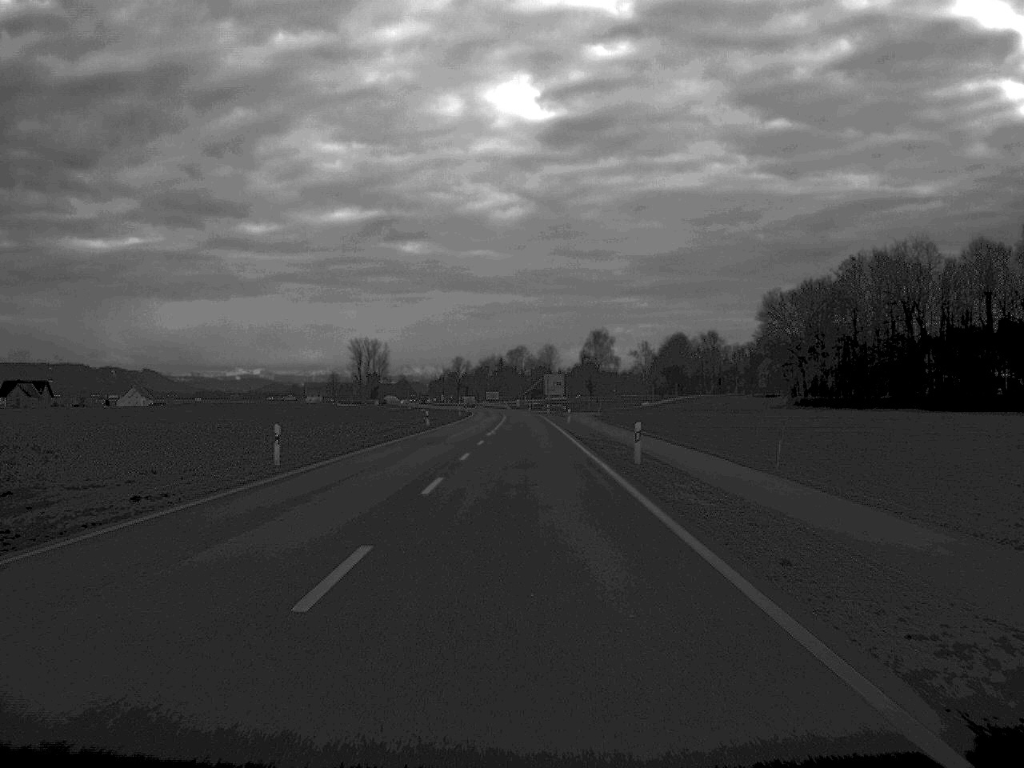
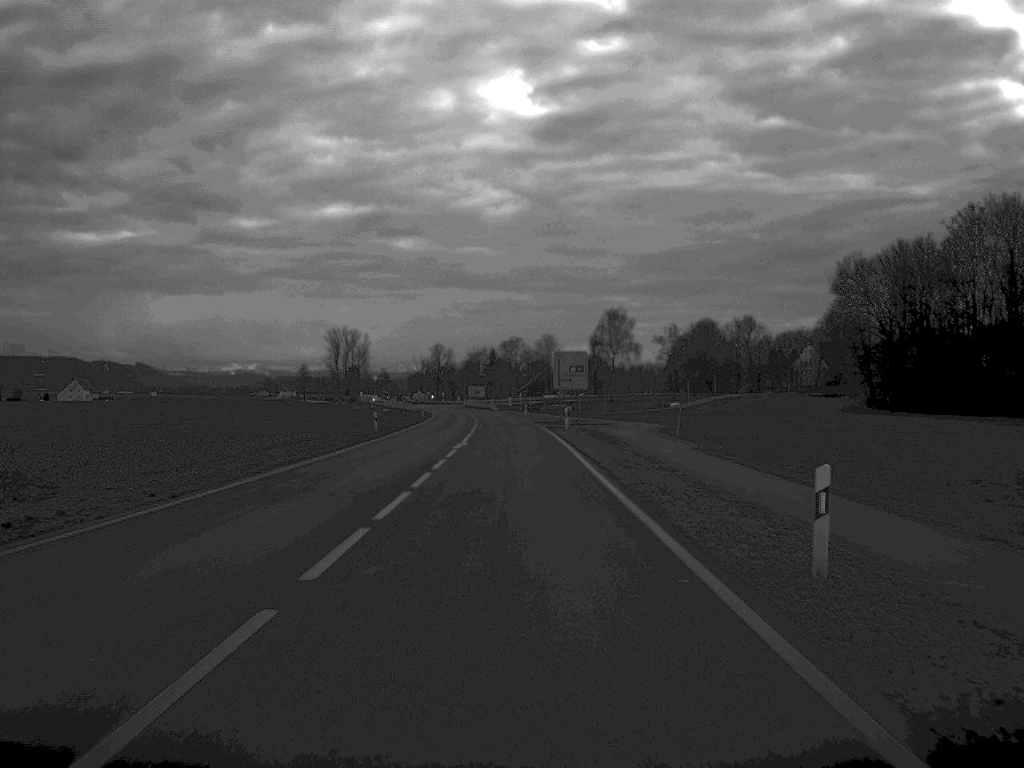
(+0.1, +69.7) m; 0°
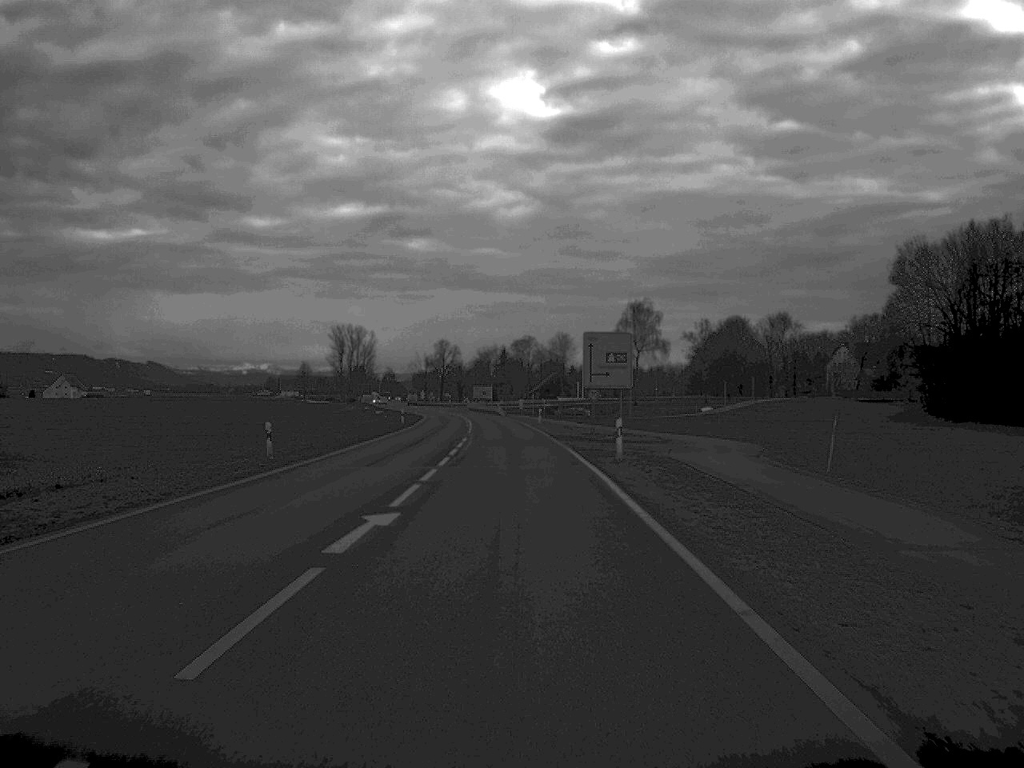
(-0.1, +27.6) m; -1°
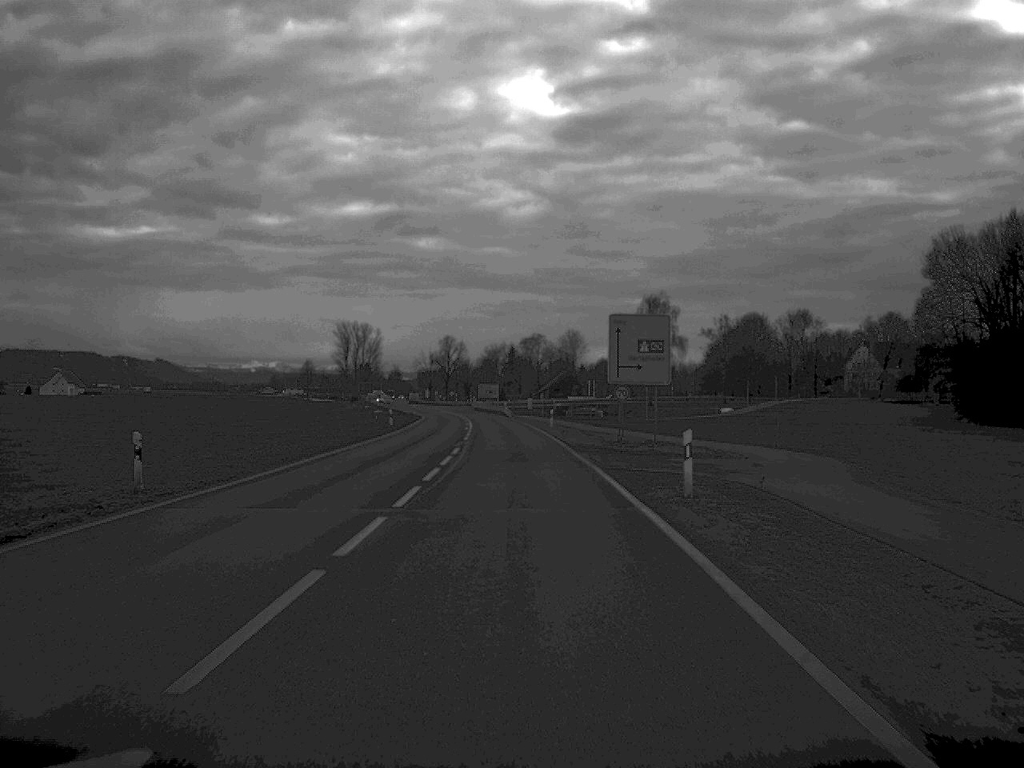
(0.0, +12.1) m; 0°
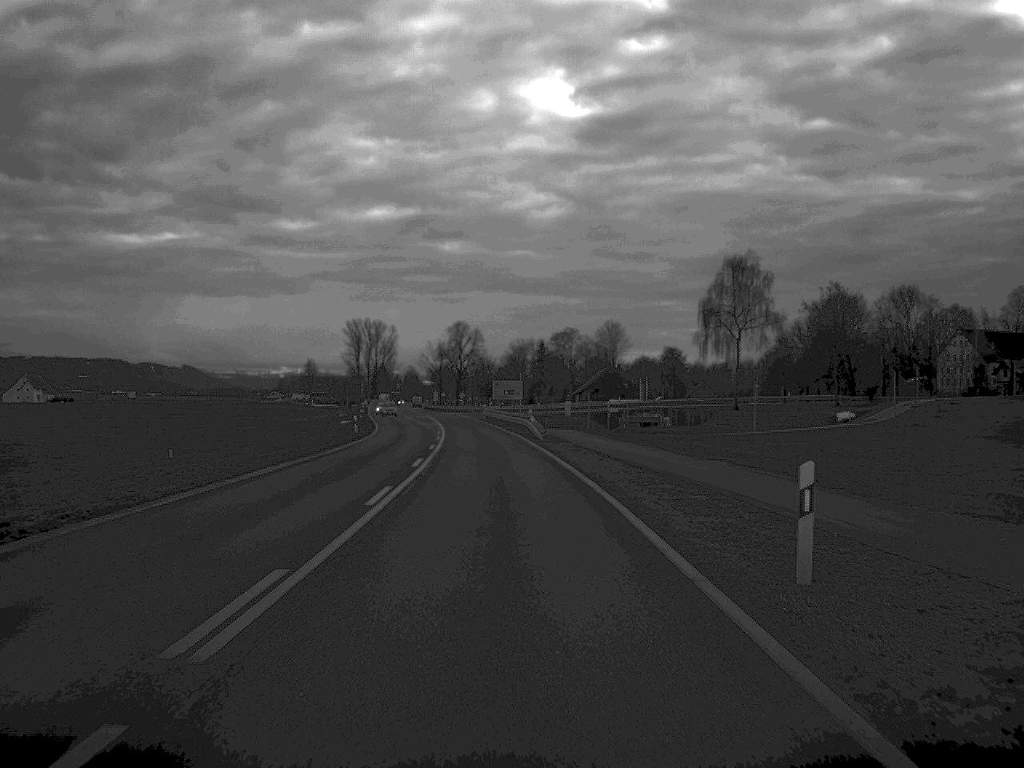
(-0.7, +59.5) m; -1°
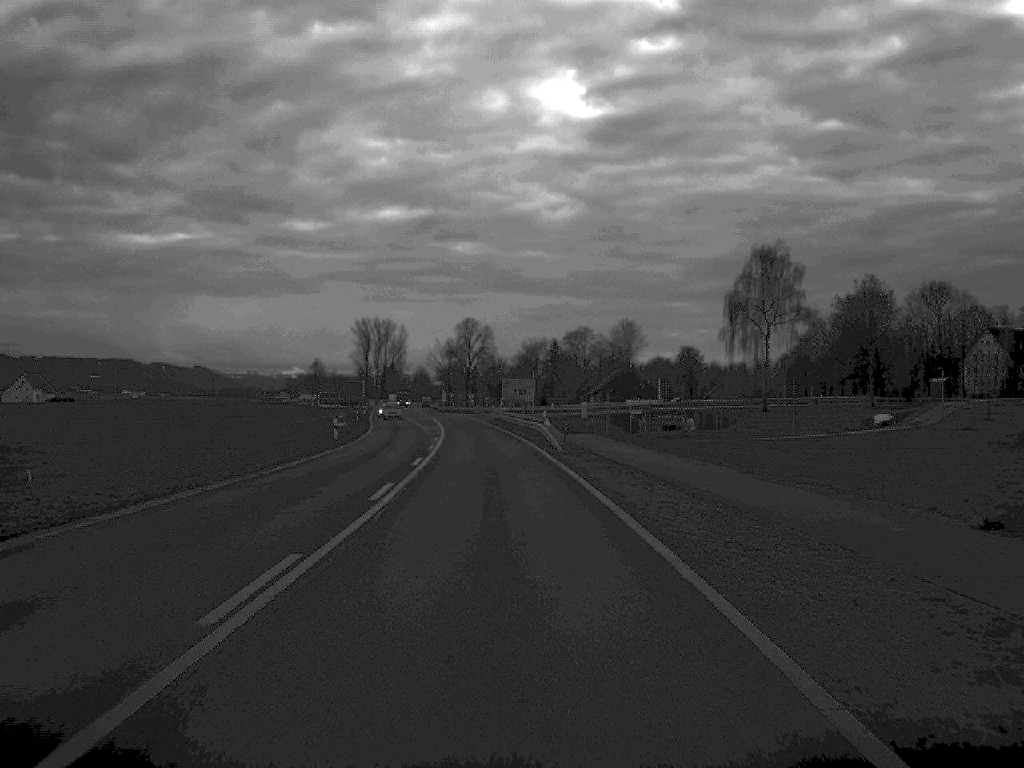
(-0.1, +10.7) m; -1°
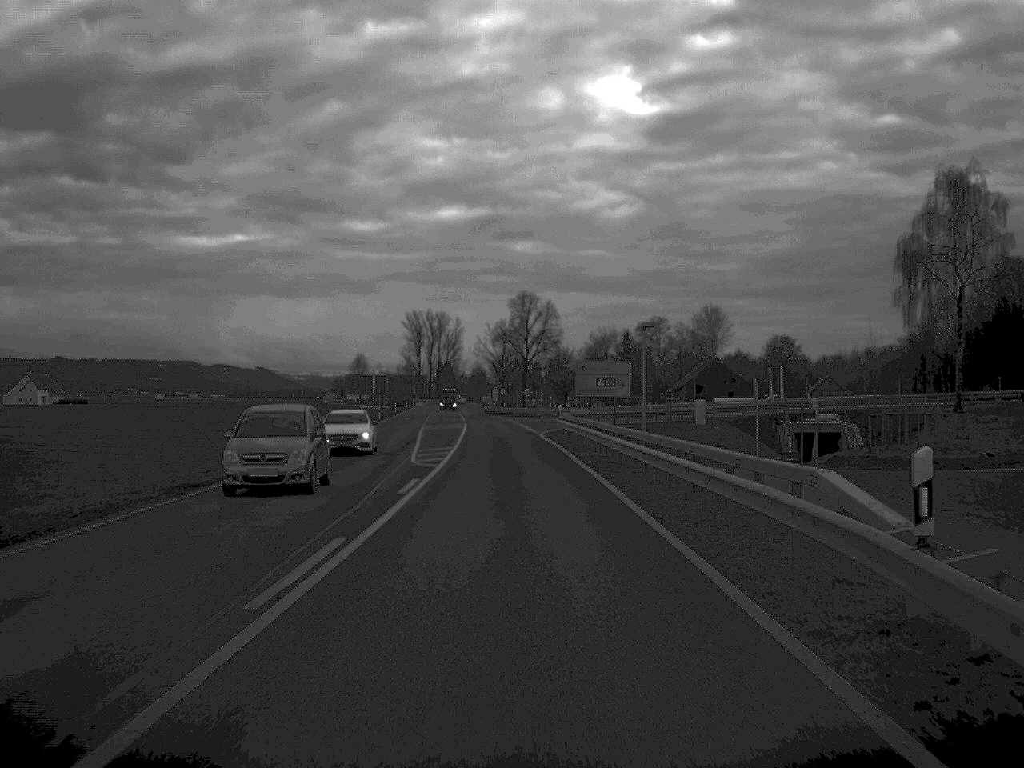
(-1.3, +45.8) m; -3°
